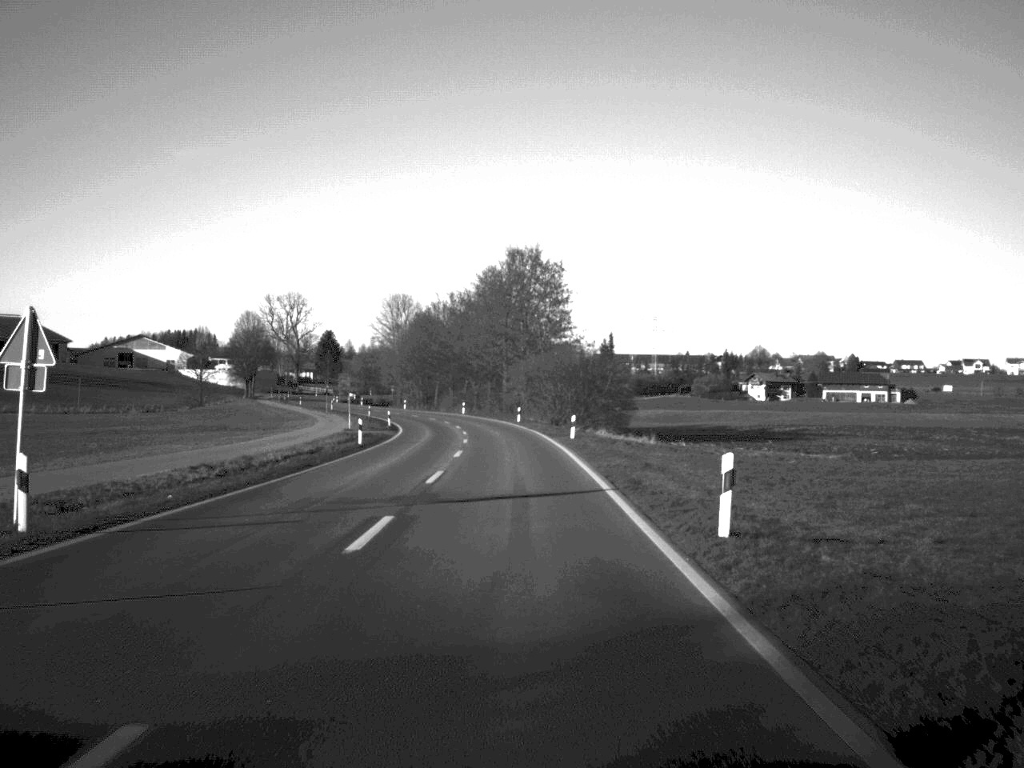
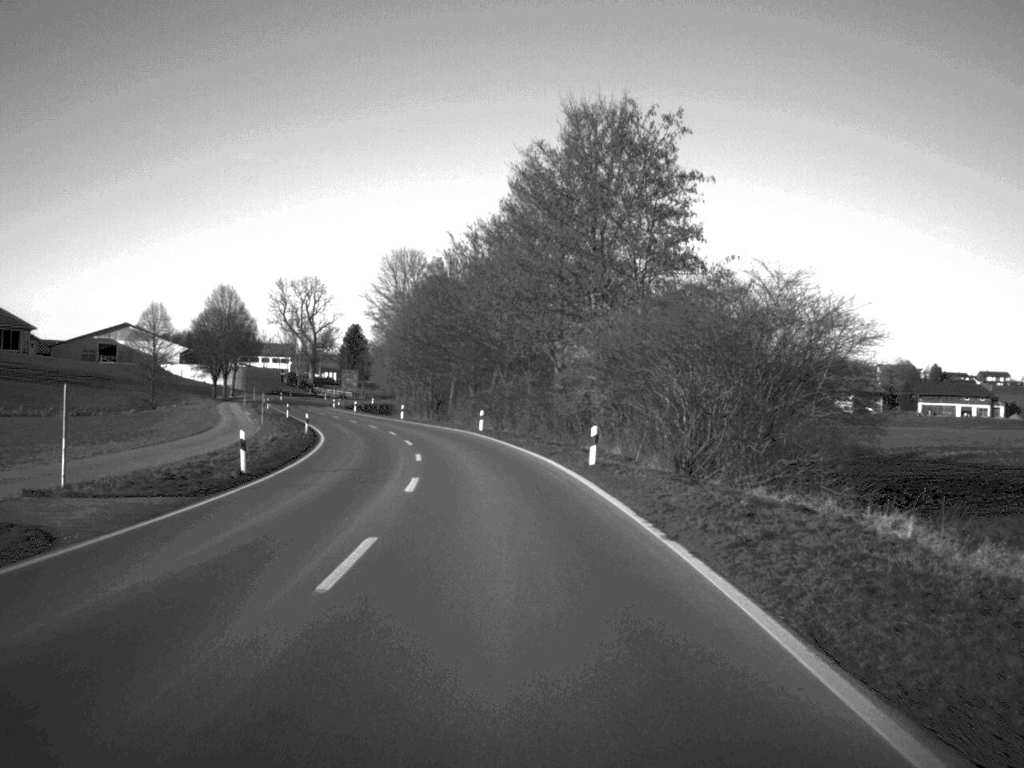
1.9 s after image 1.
(-0.8, +50.9) m; -3°
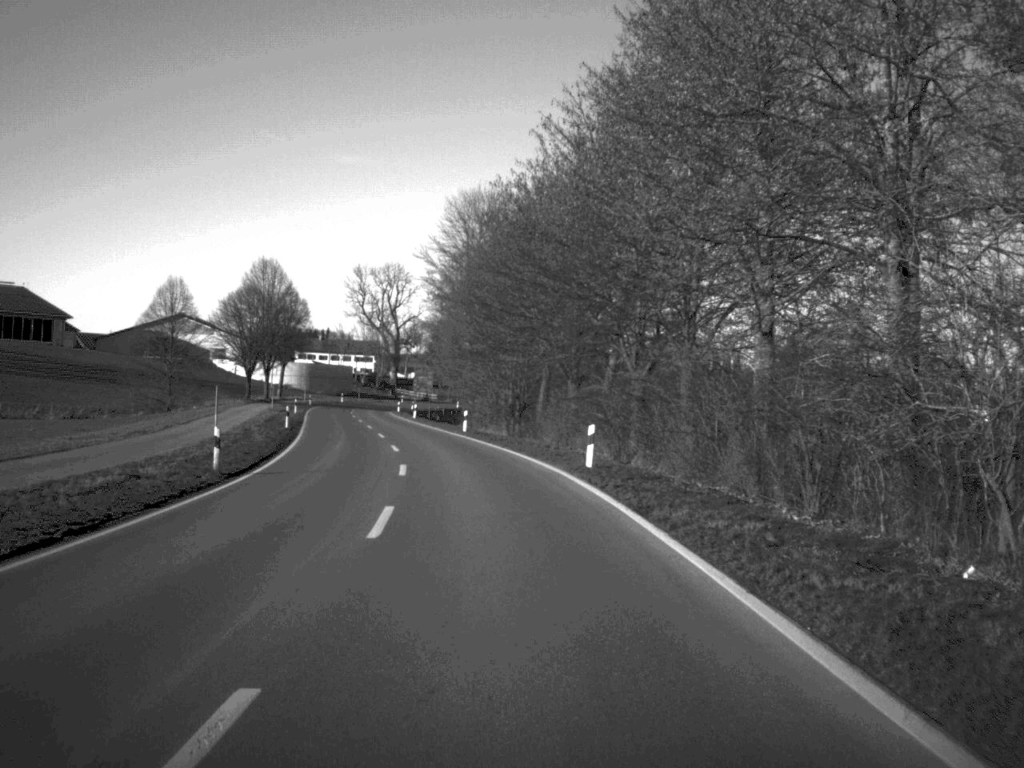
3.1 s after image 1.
(-1.2, +32.2) m; -5°
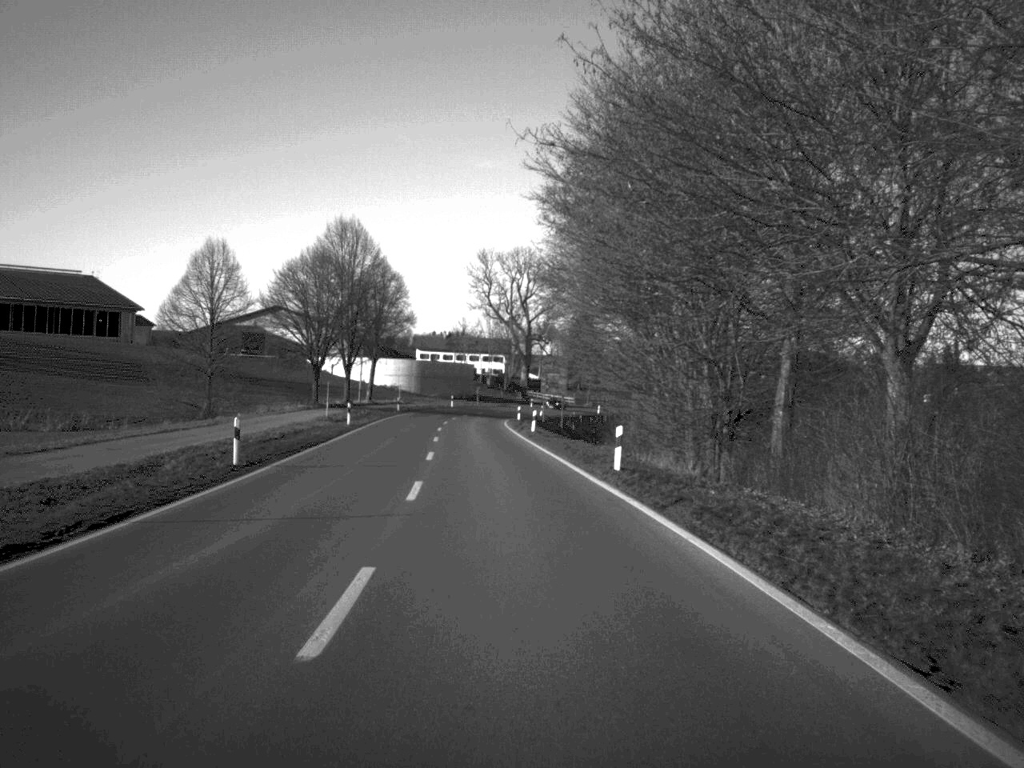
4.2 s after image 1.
(-1.7, +31.5) m; -6°
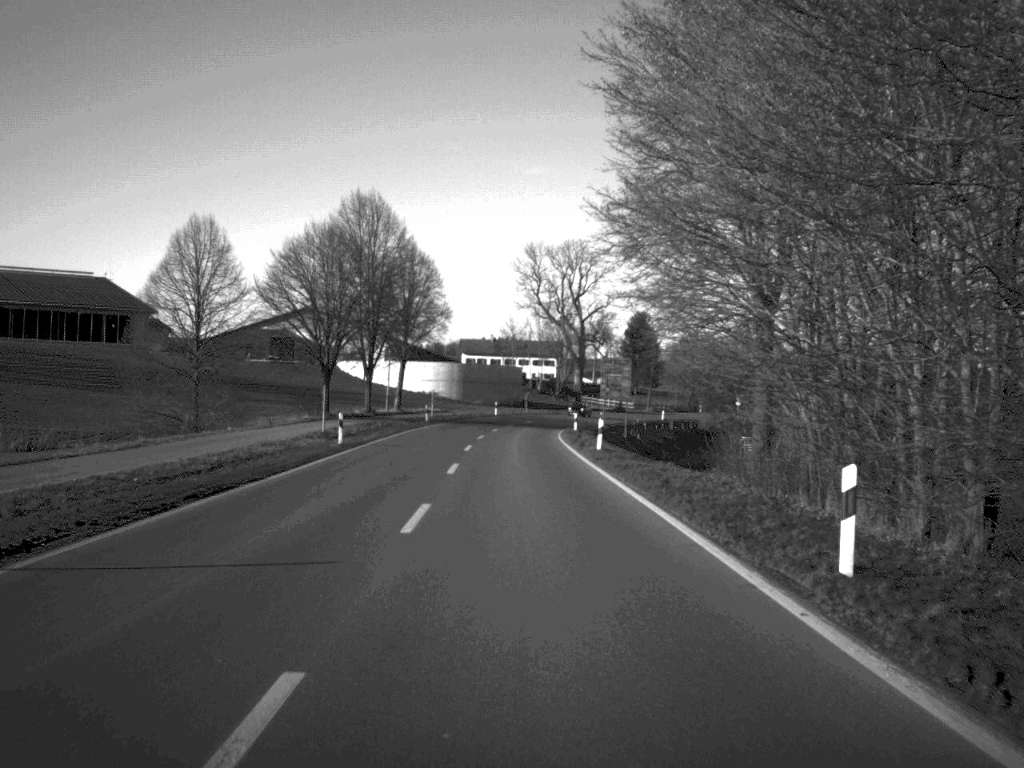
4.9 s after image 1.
(-0.3, +16.5) m; -2°
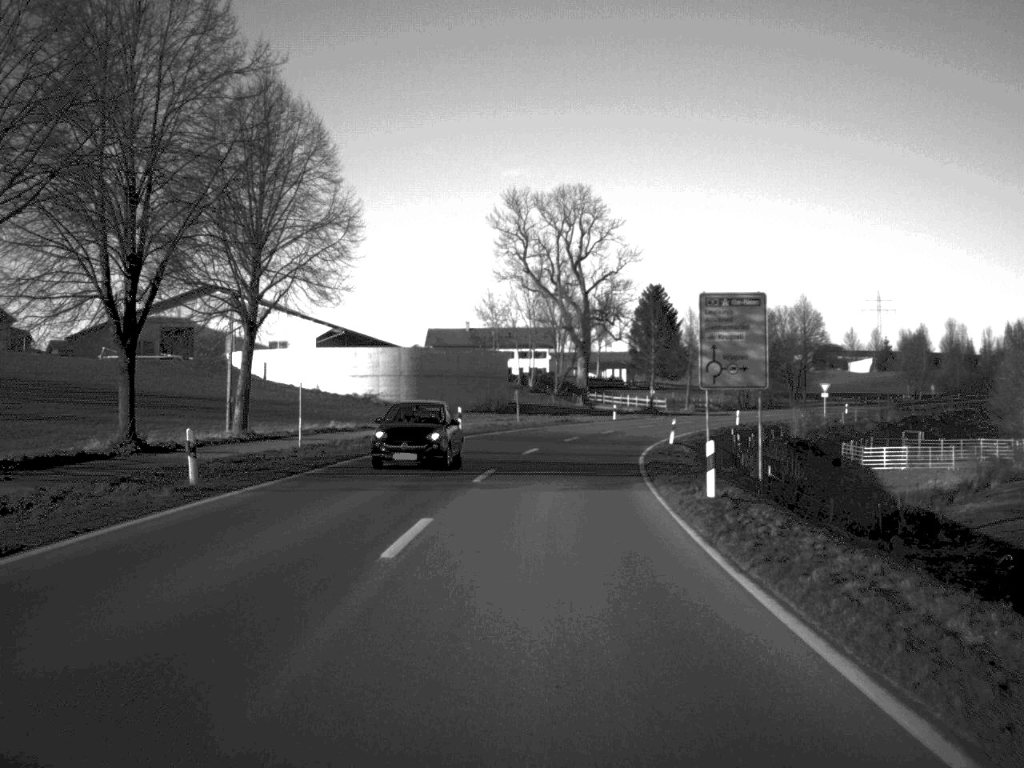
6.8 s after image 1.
(-0.4, +50.8) m; +1°
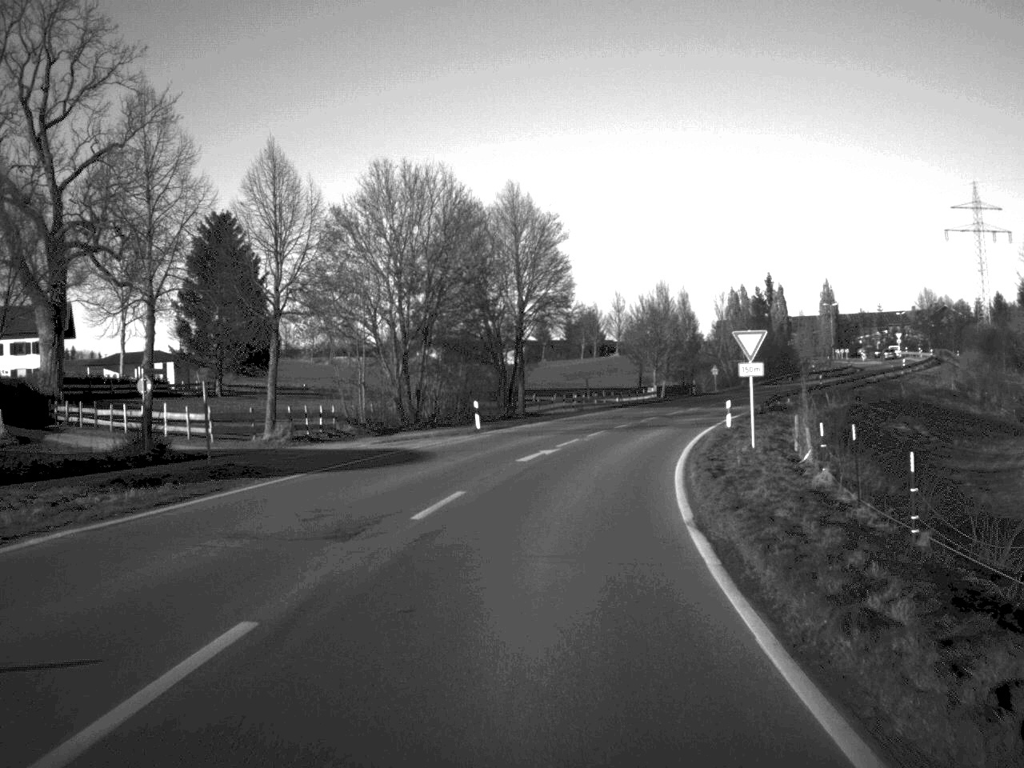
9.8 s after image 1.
(+10.4, +78.2) m; +18°
